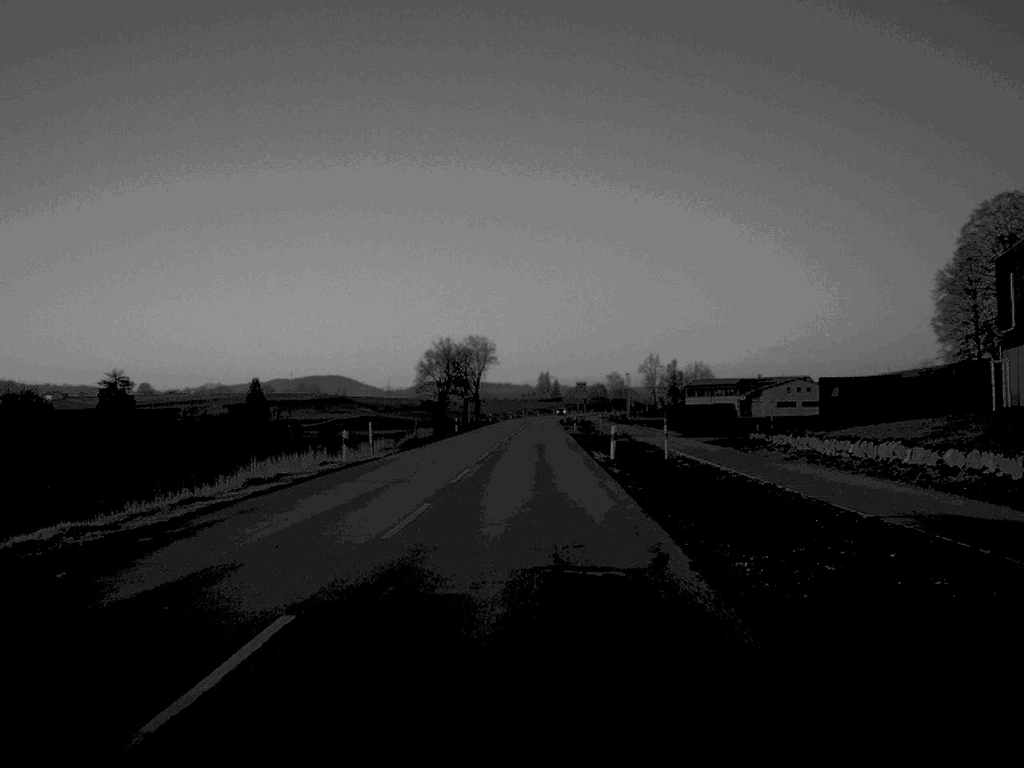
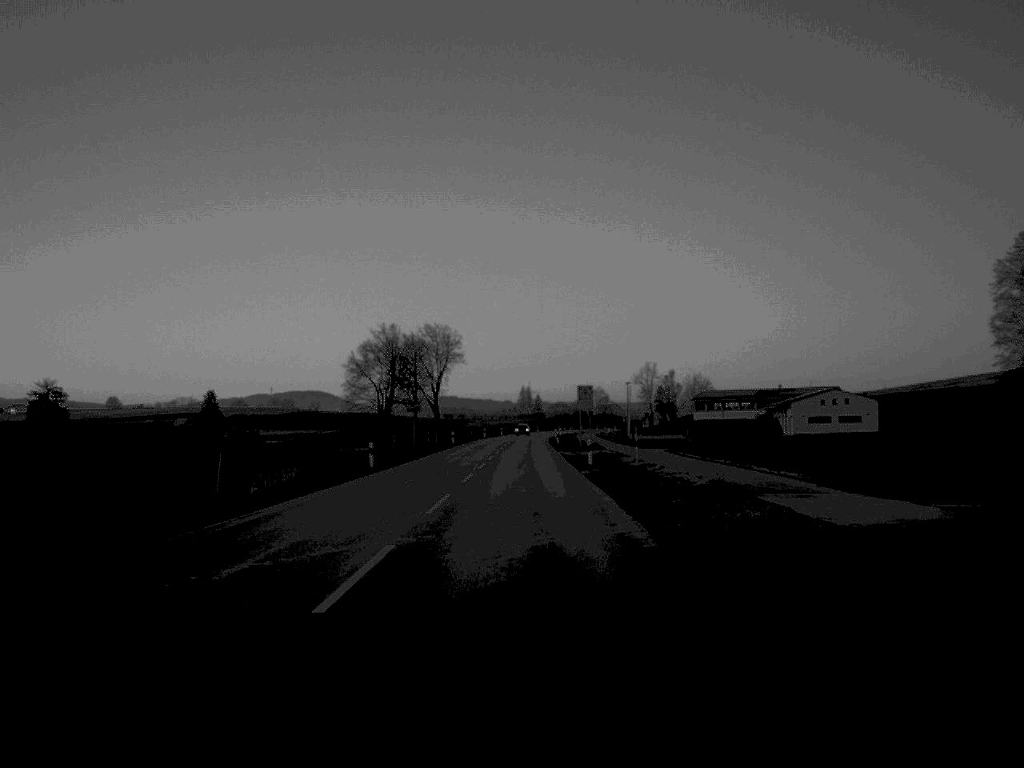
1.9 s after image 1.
(+0.3, +41.1) m; +1°
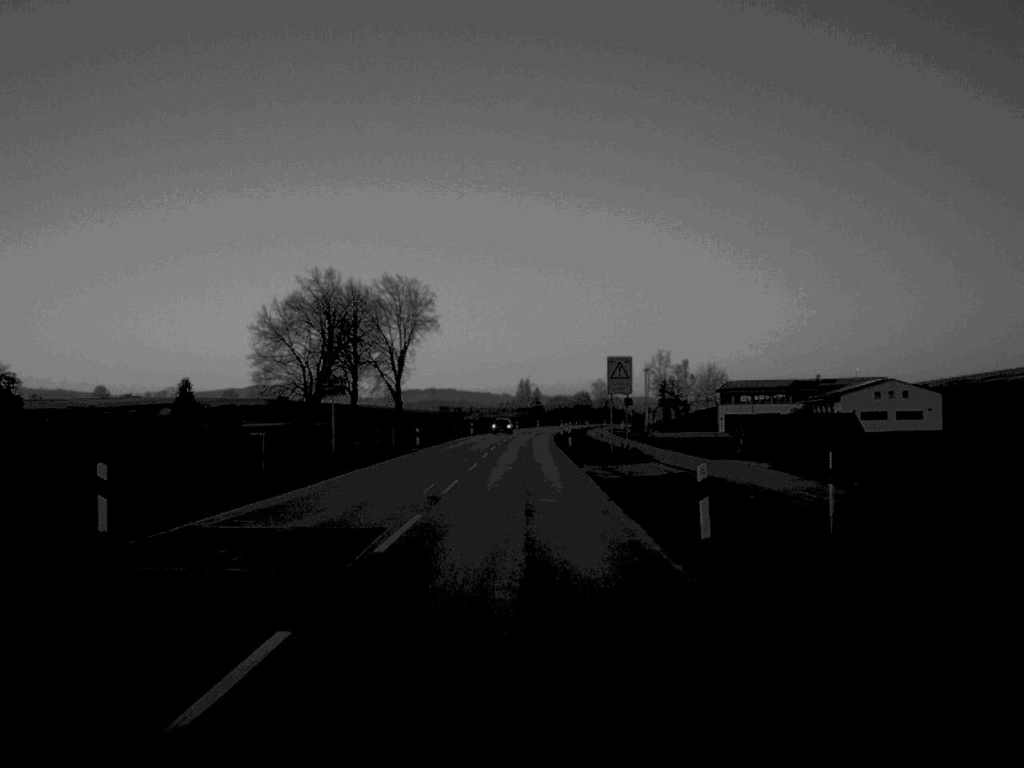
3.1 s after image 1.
(0.0, +31.5) m; 0°
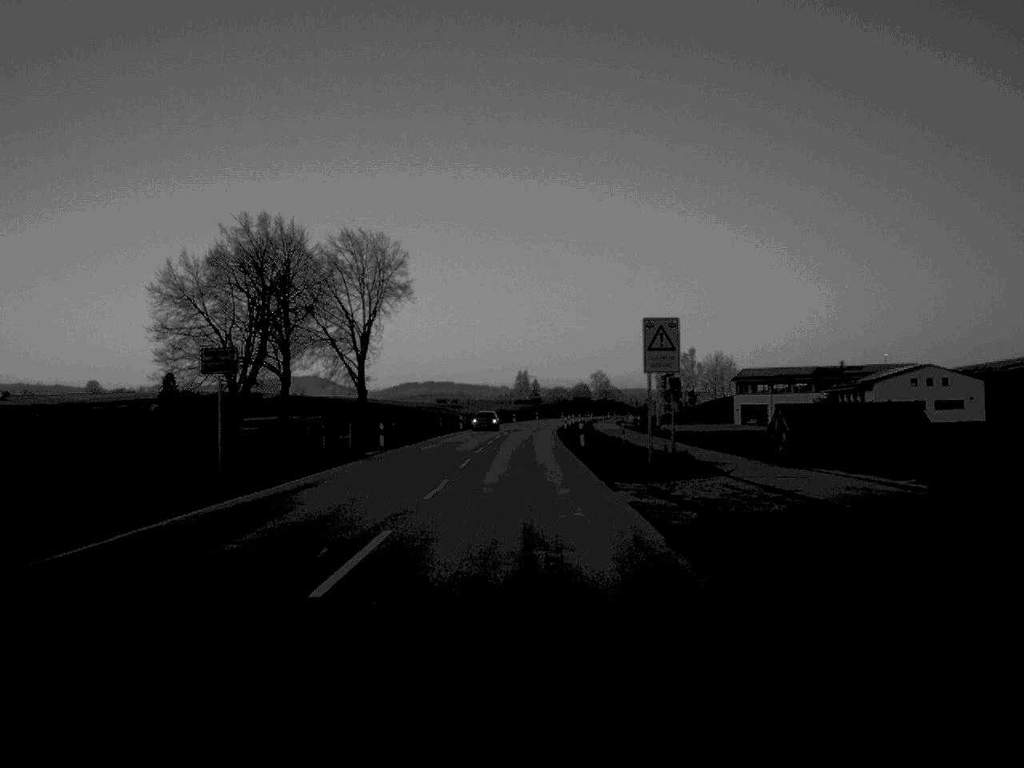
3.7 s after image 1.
(0.0, +16.5) m; 0°
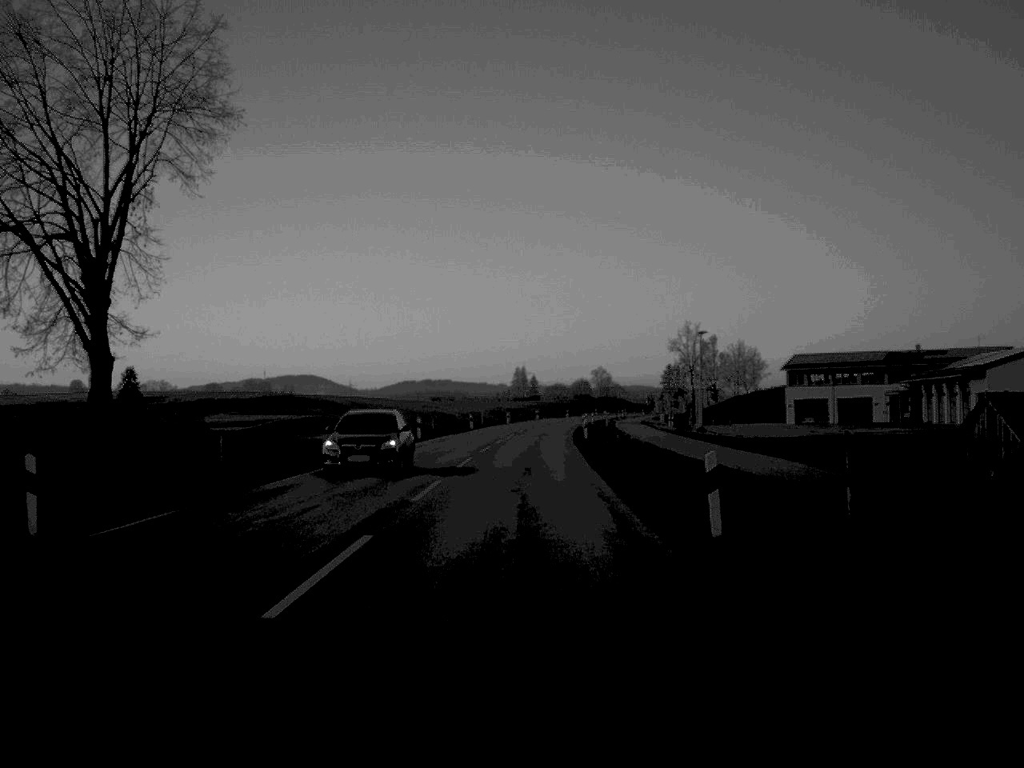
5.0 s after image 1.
(0.0, +37.4) m; 0°
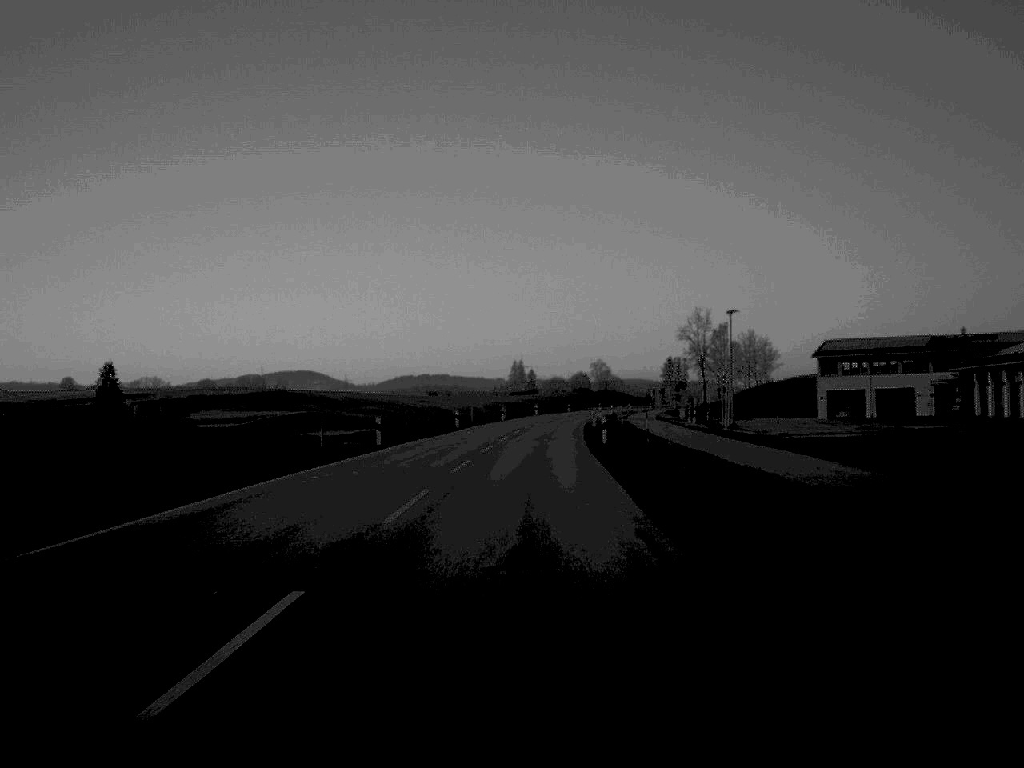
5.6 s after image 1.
(0.0, +16.6) m; 0°
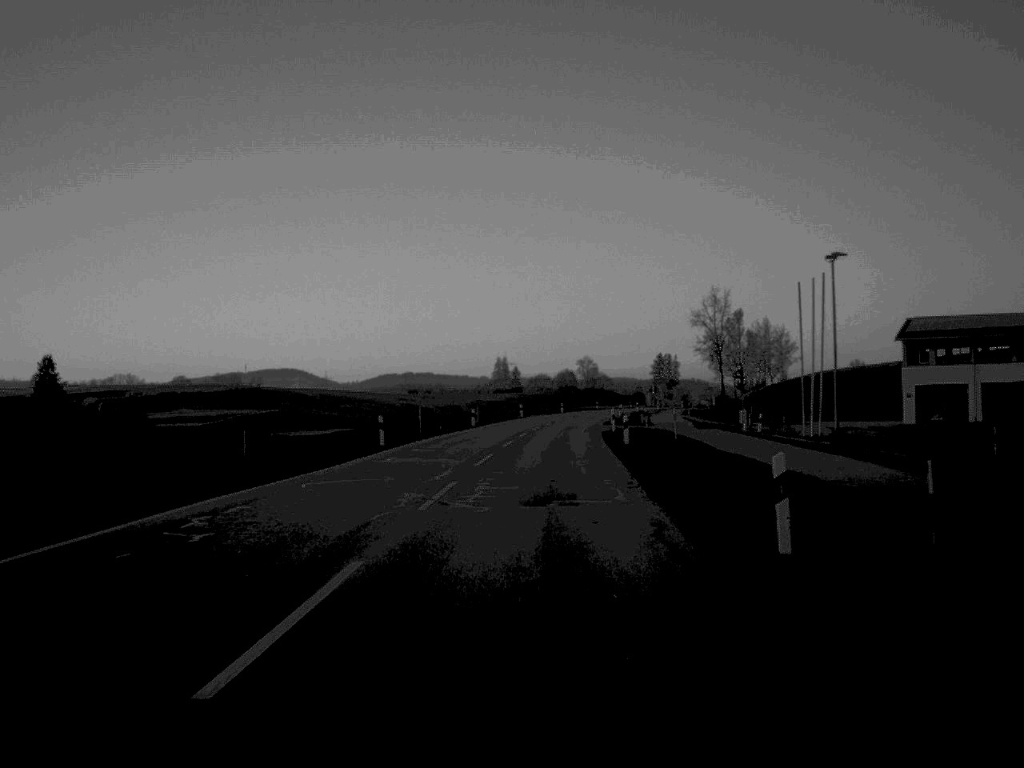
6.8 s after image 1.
(+0.2, +33.8) m; +1°
